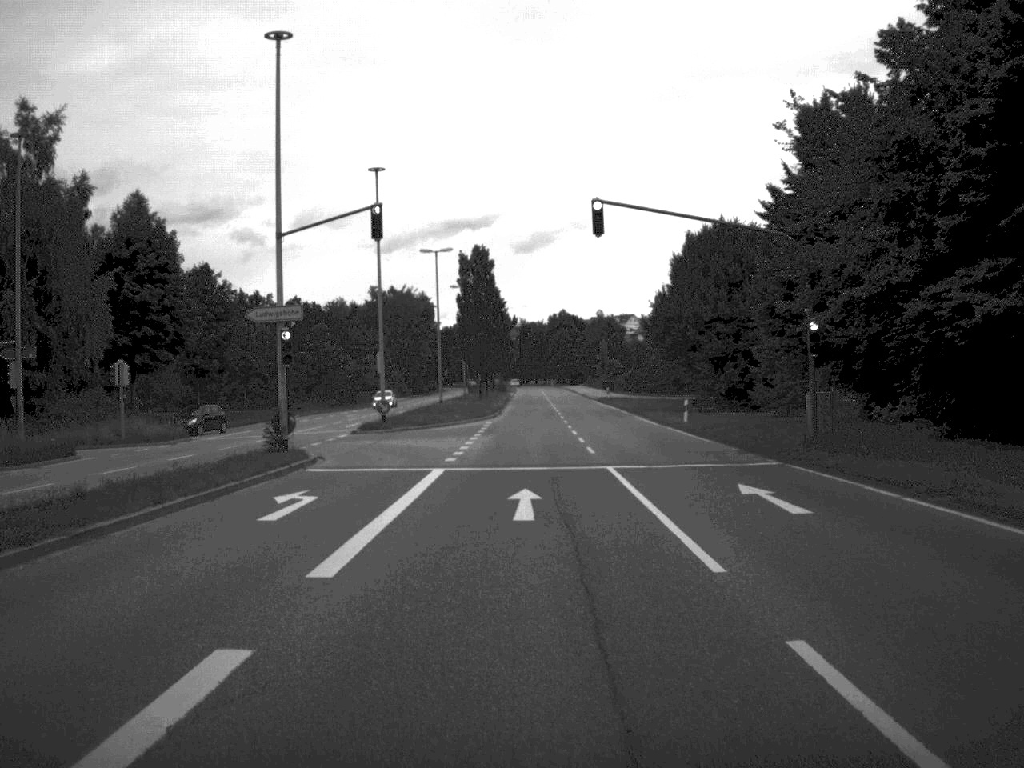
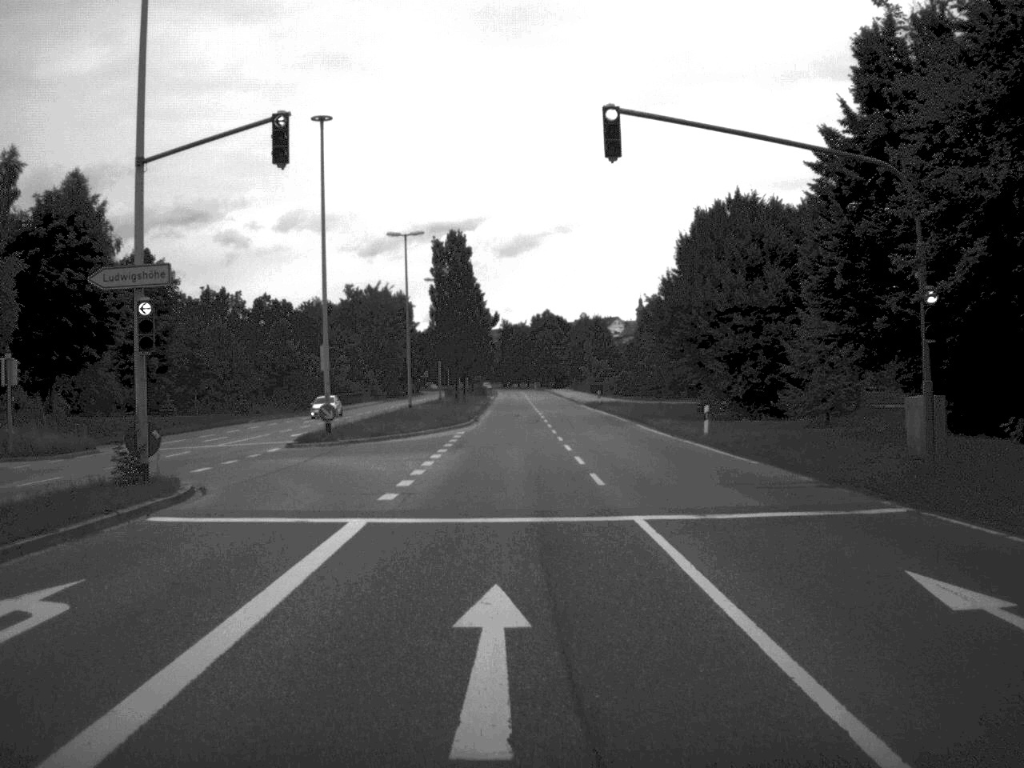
(+0.1, +10.0) m; +1°
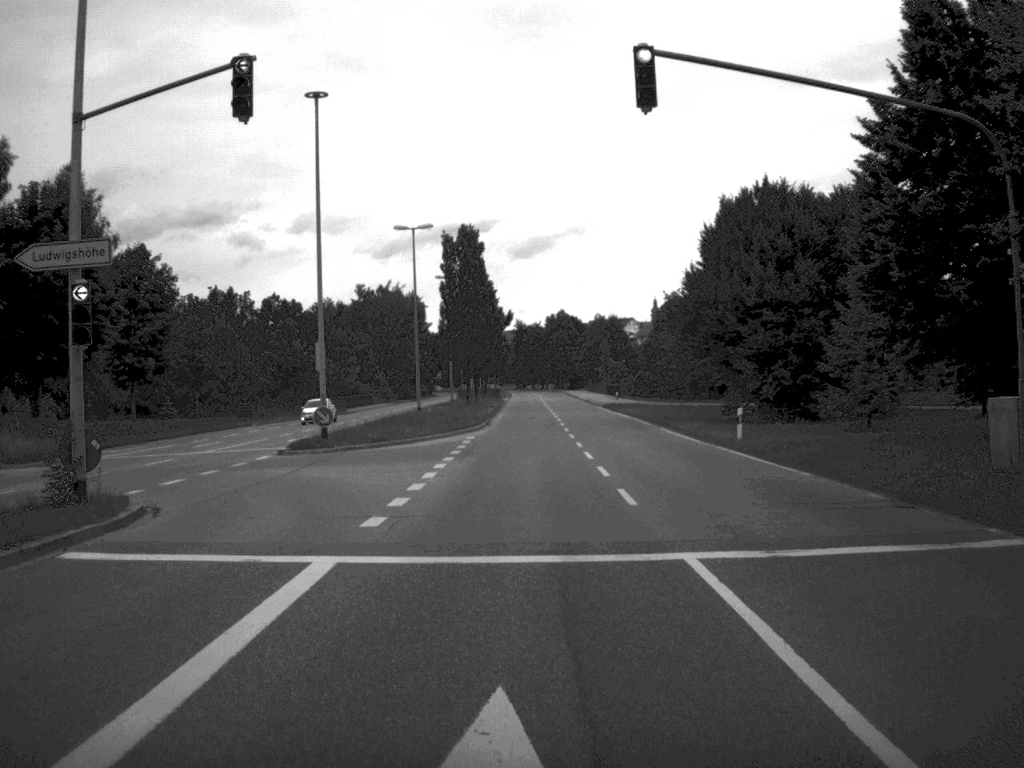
(0.0, +3.6) m; -1°
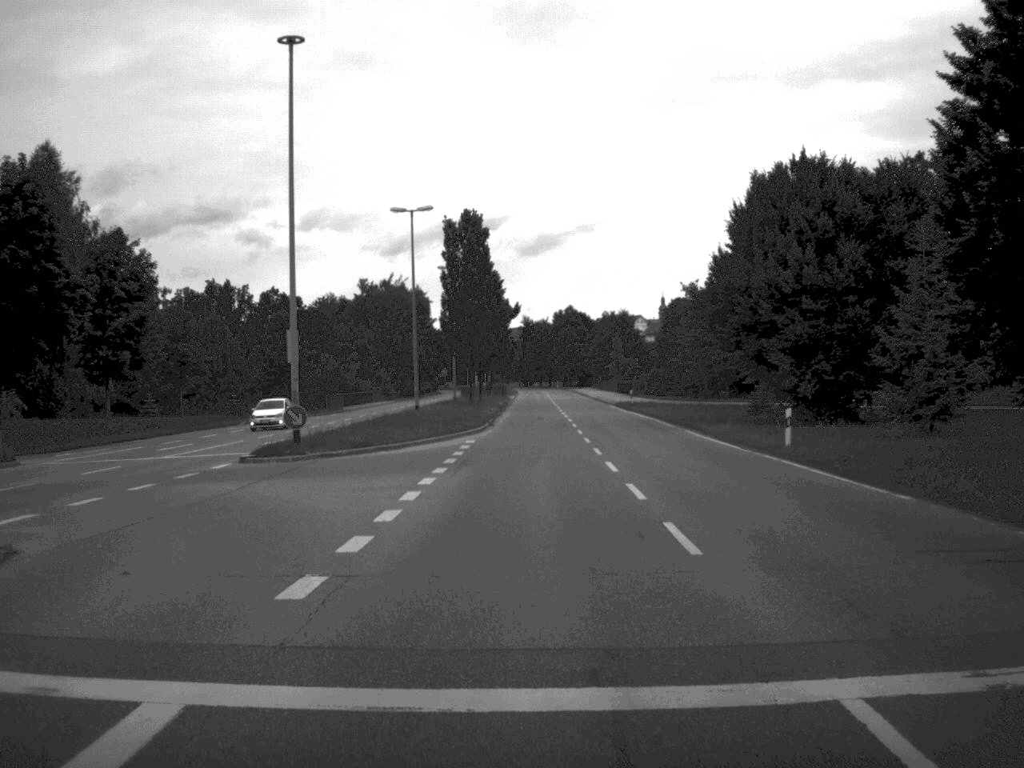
(0.0, +5.6) m; 0°
